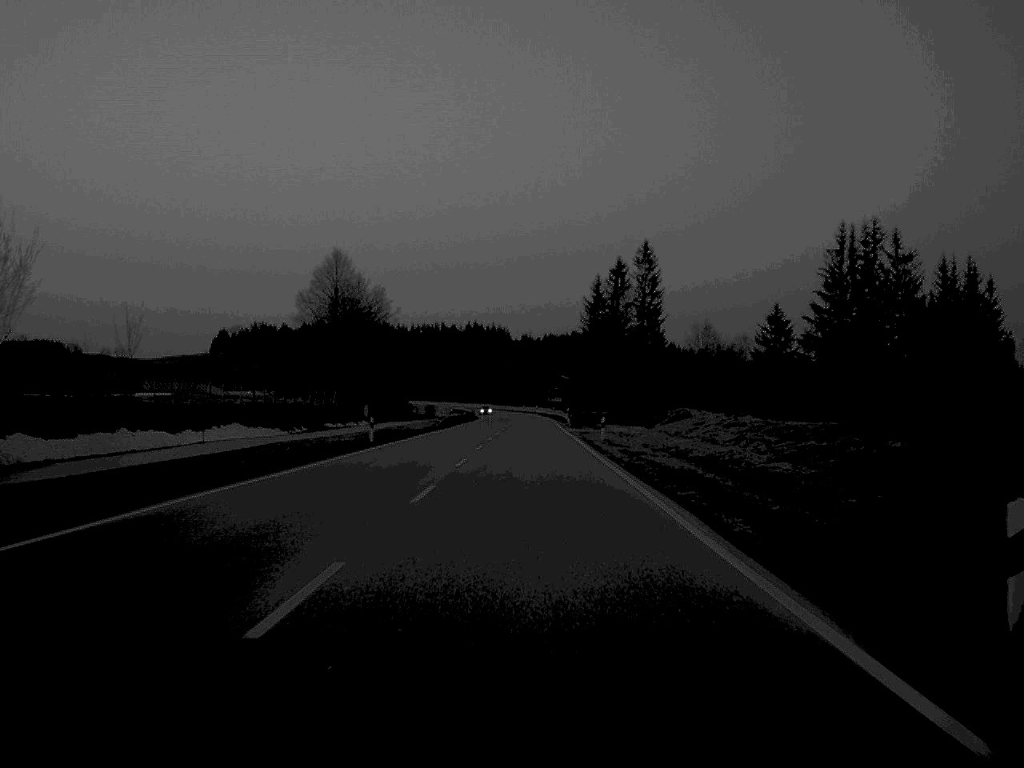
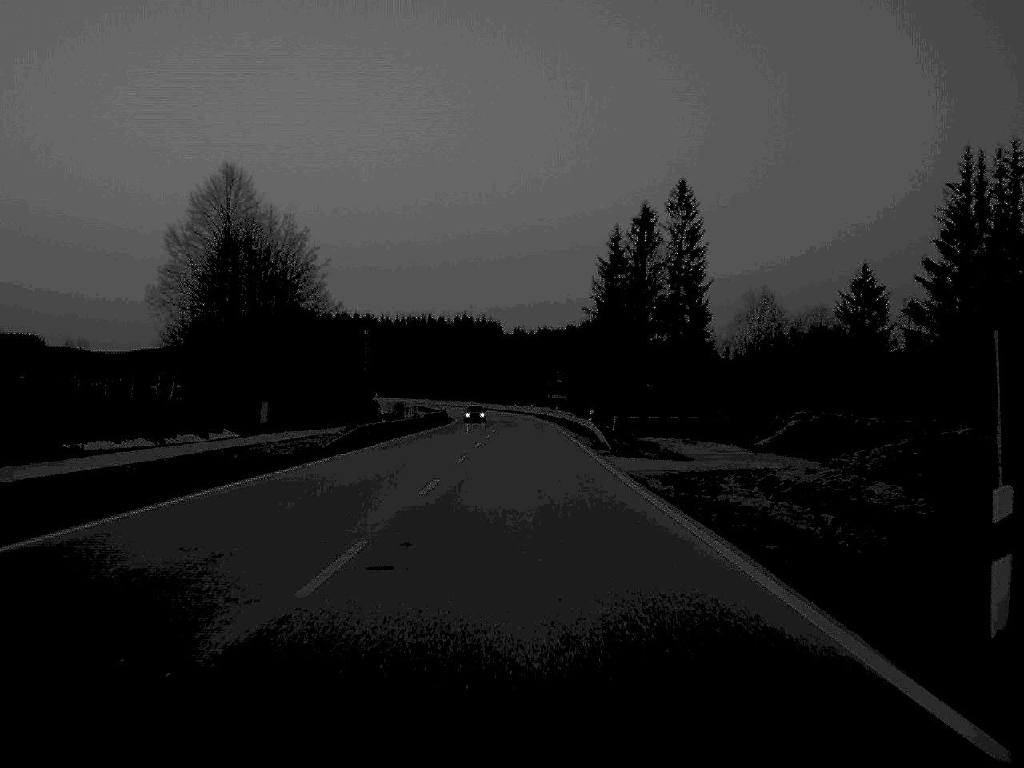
(+0.2, +46.1) m; 0°
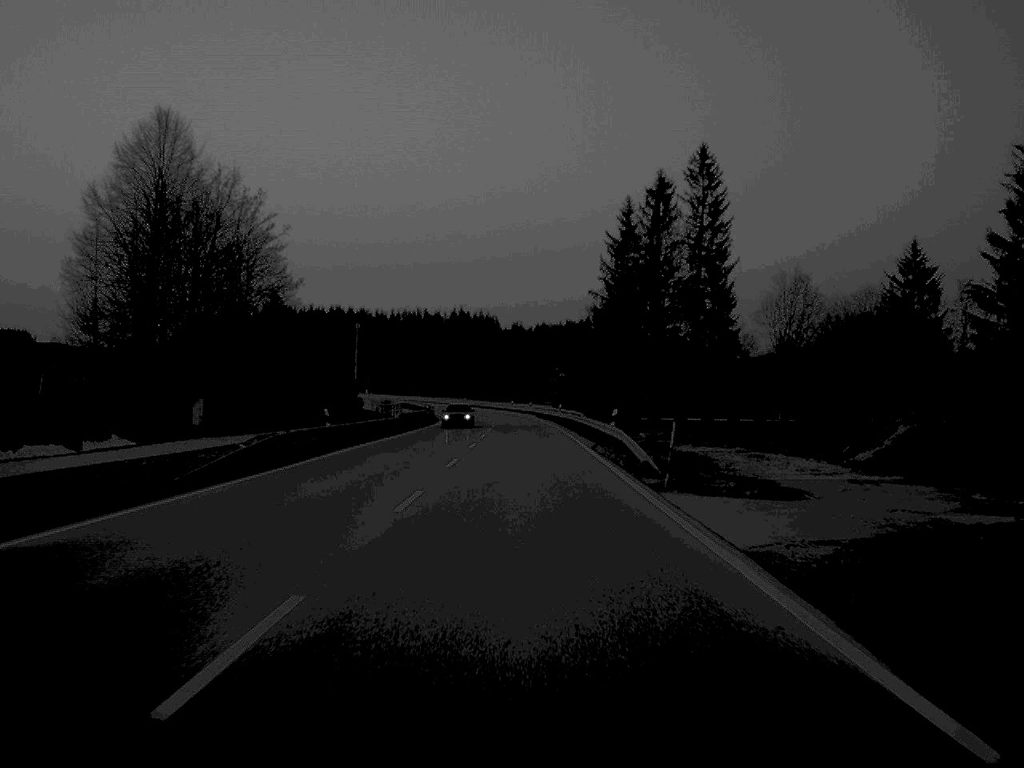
(0.0, +15.9) m; 0°
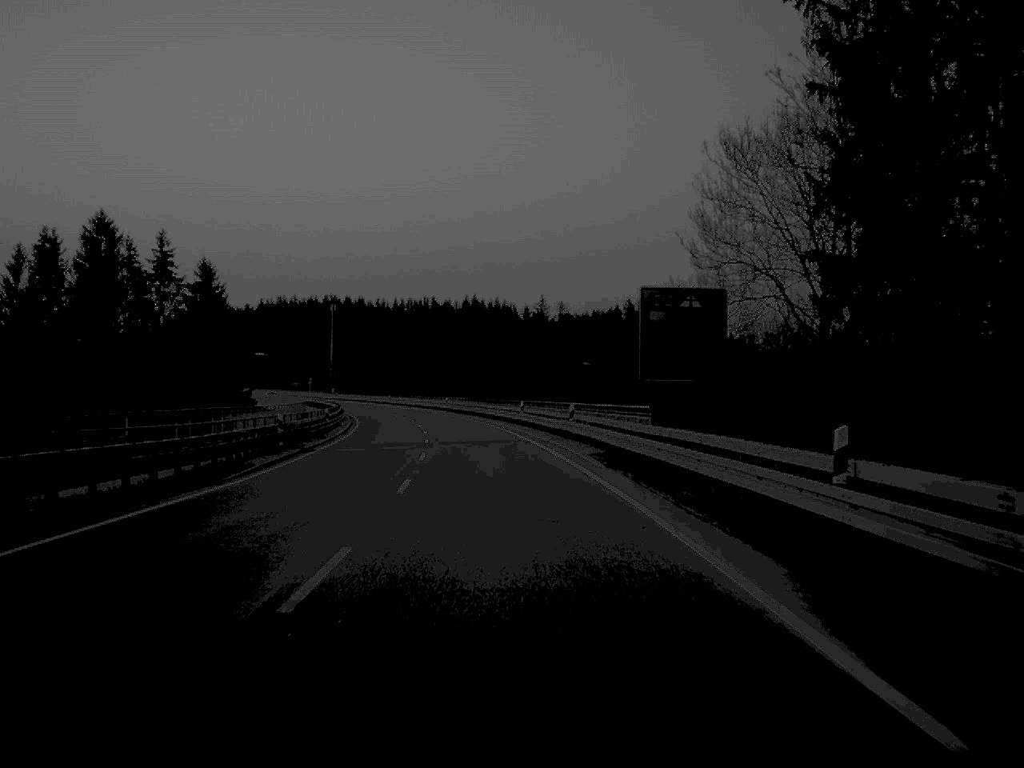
(-0.1, +80.4) m; -1°
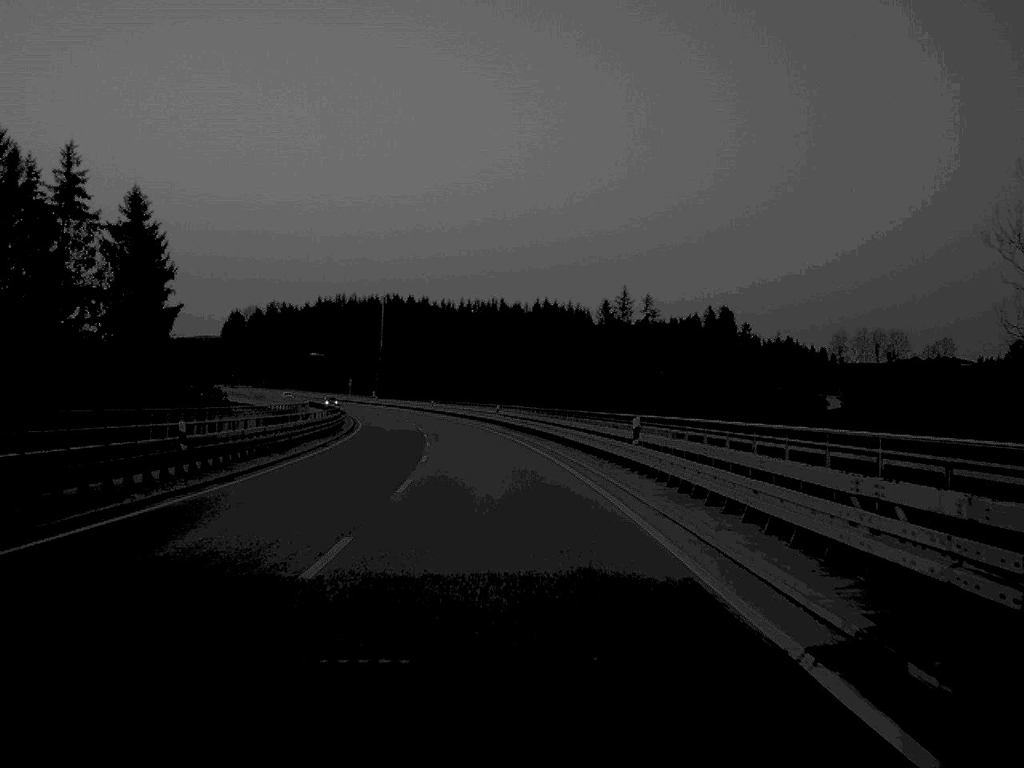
(-0.9, +34.7) m; -3°
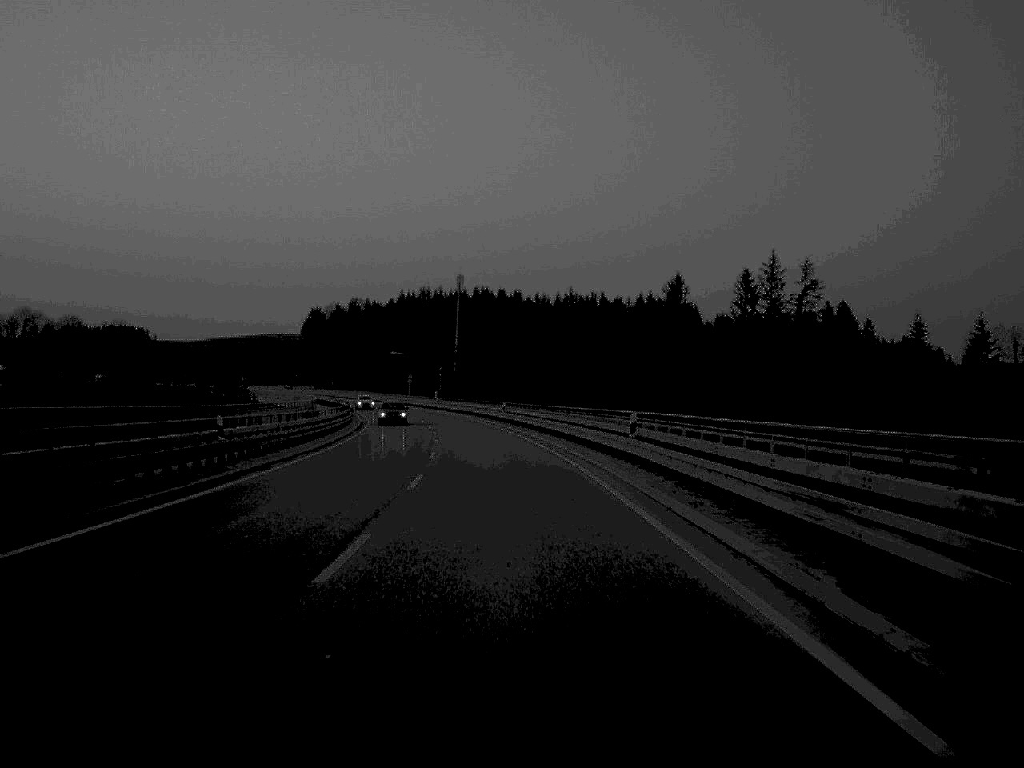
(-1.8, +47.5) m; -4°
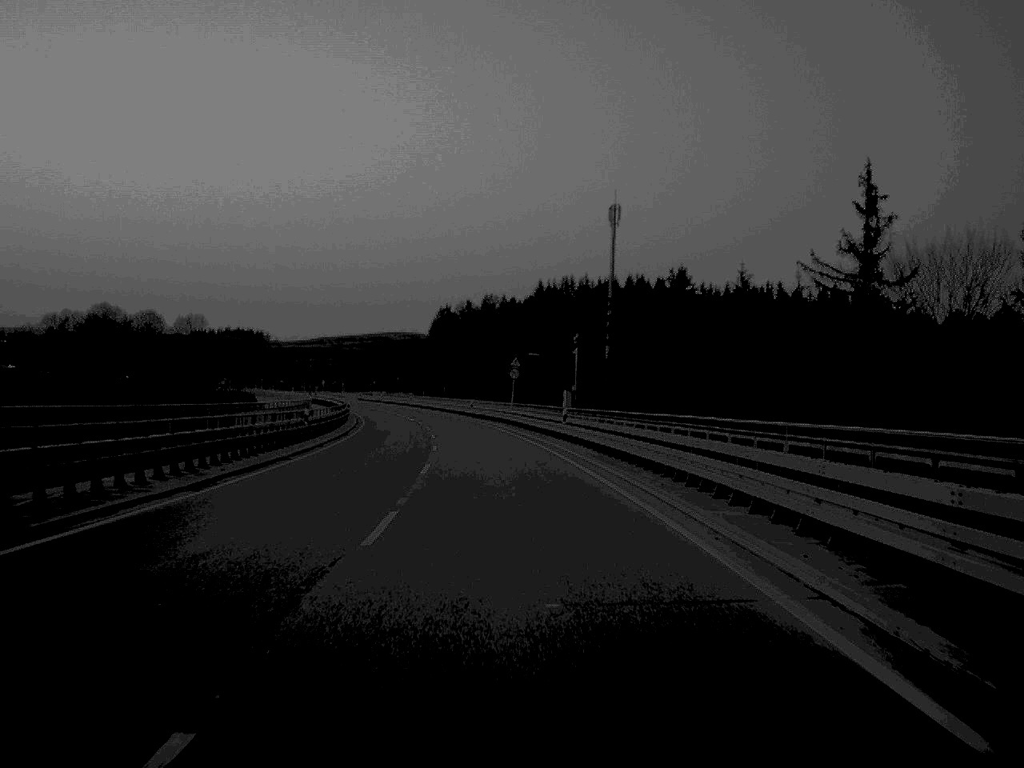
(-4.6, +81.0) m; -6°
